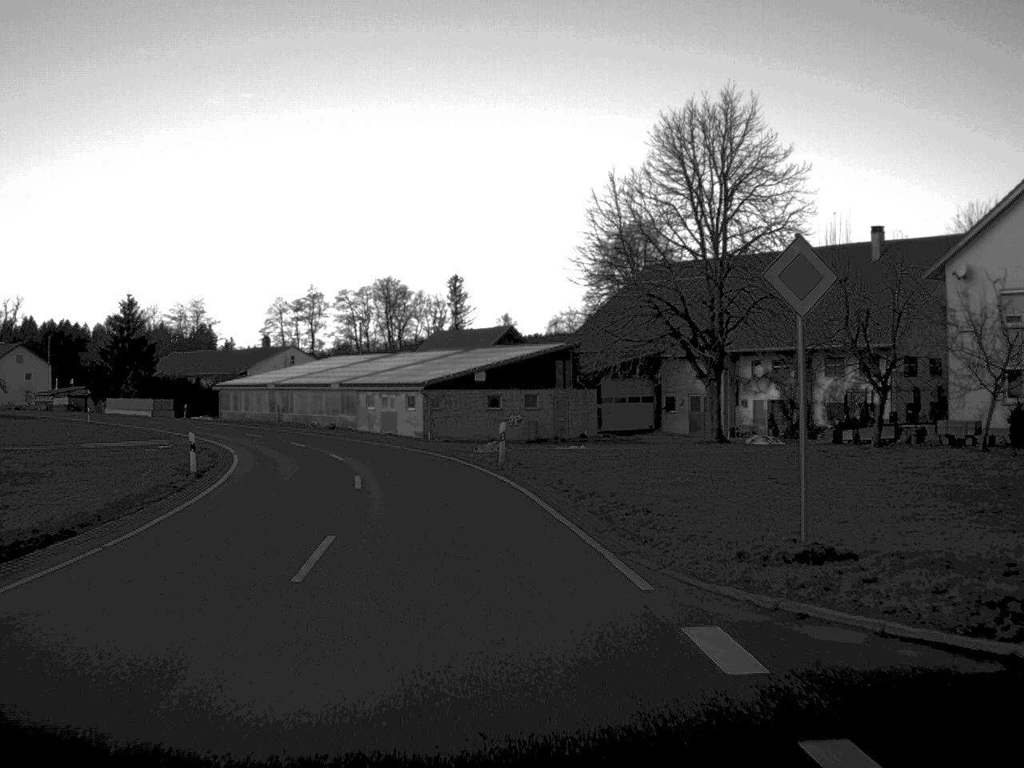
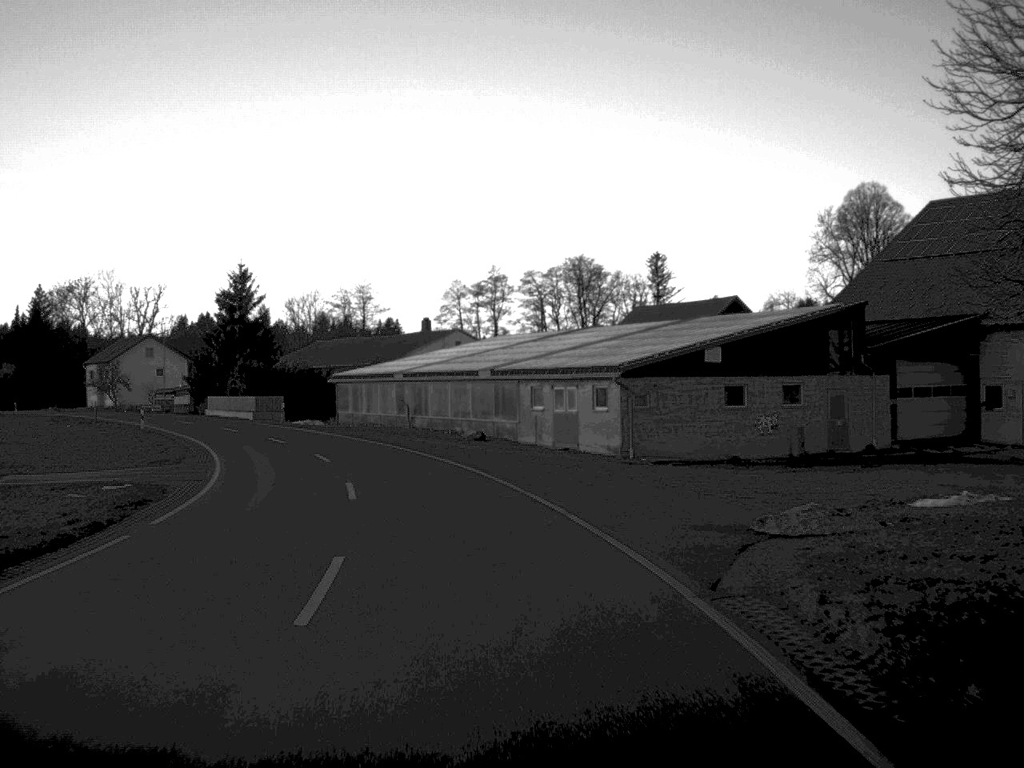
(-2.0, +26.4) m; -9°
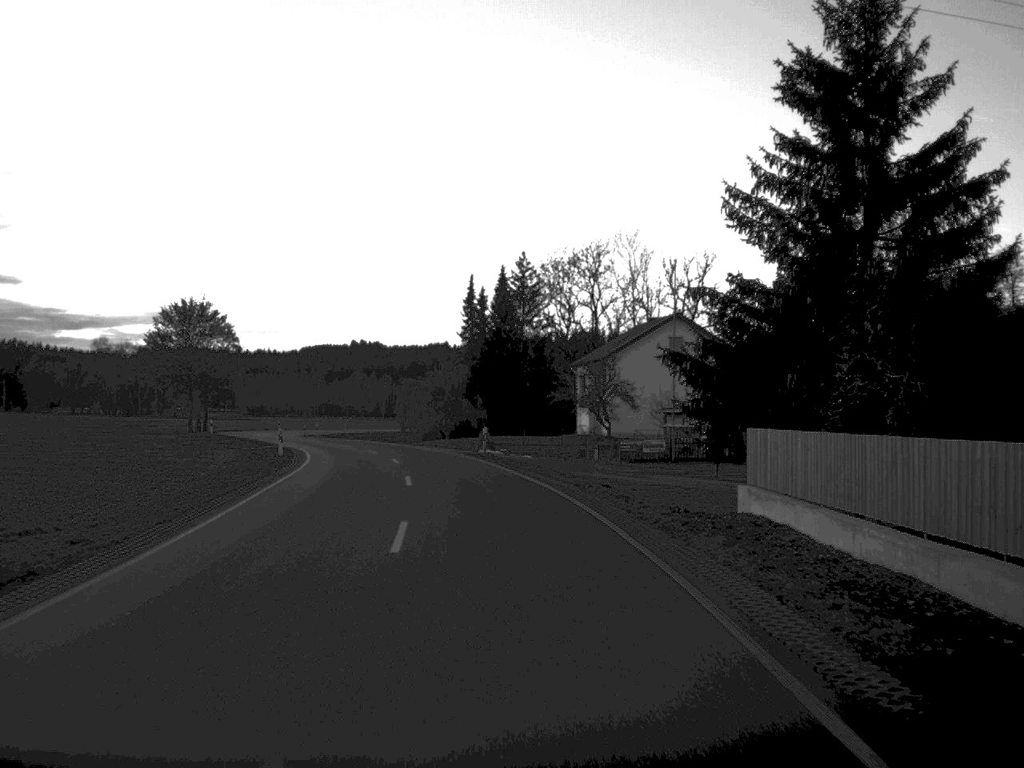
(-15.8, +65.2) m; -26°
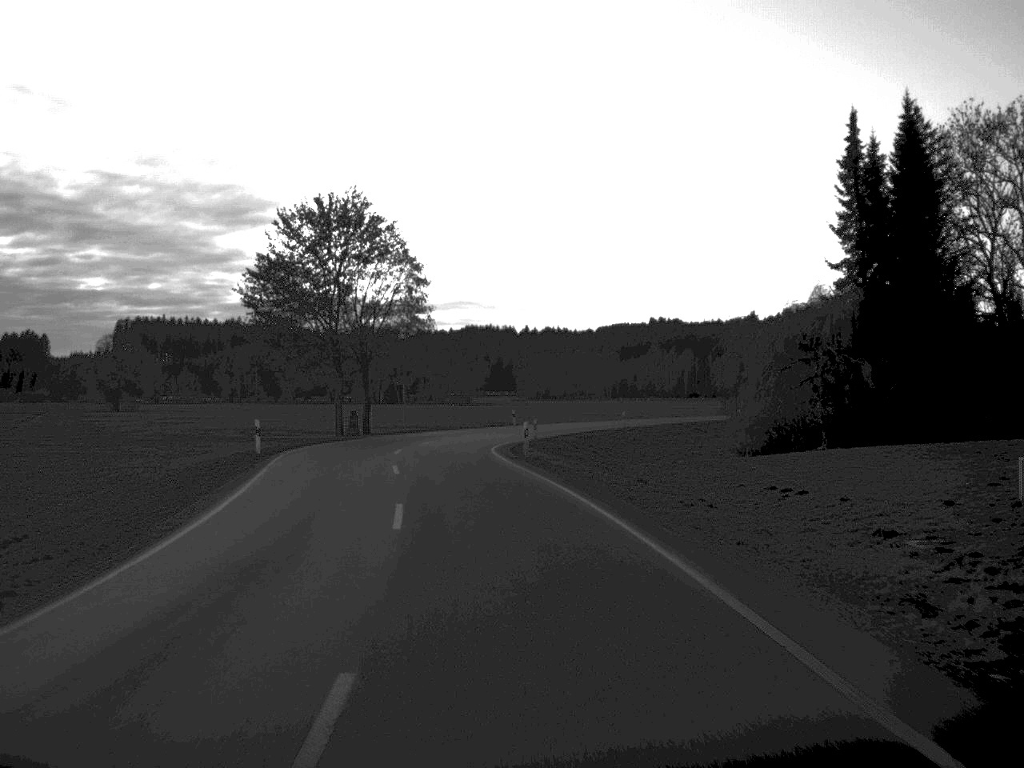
(-6.6, +57.3) m; -14°
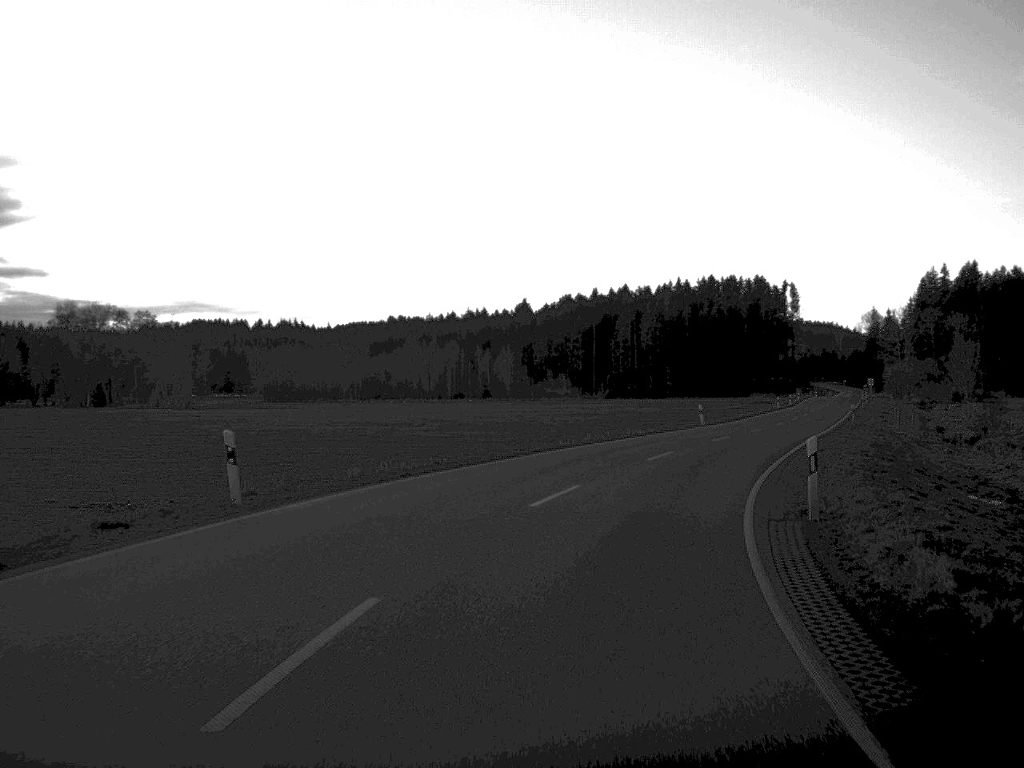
(-0.3, +68.5) m; +12°
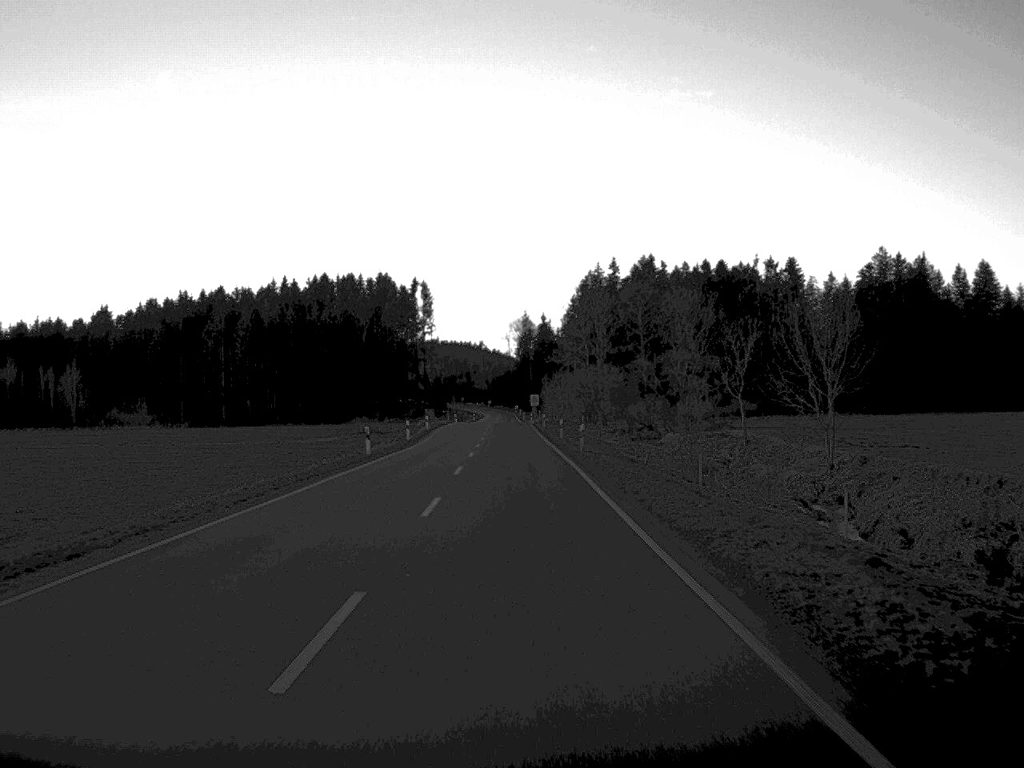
(+14.8, +68.0) m; +16°
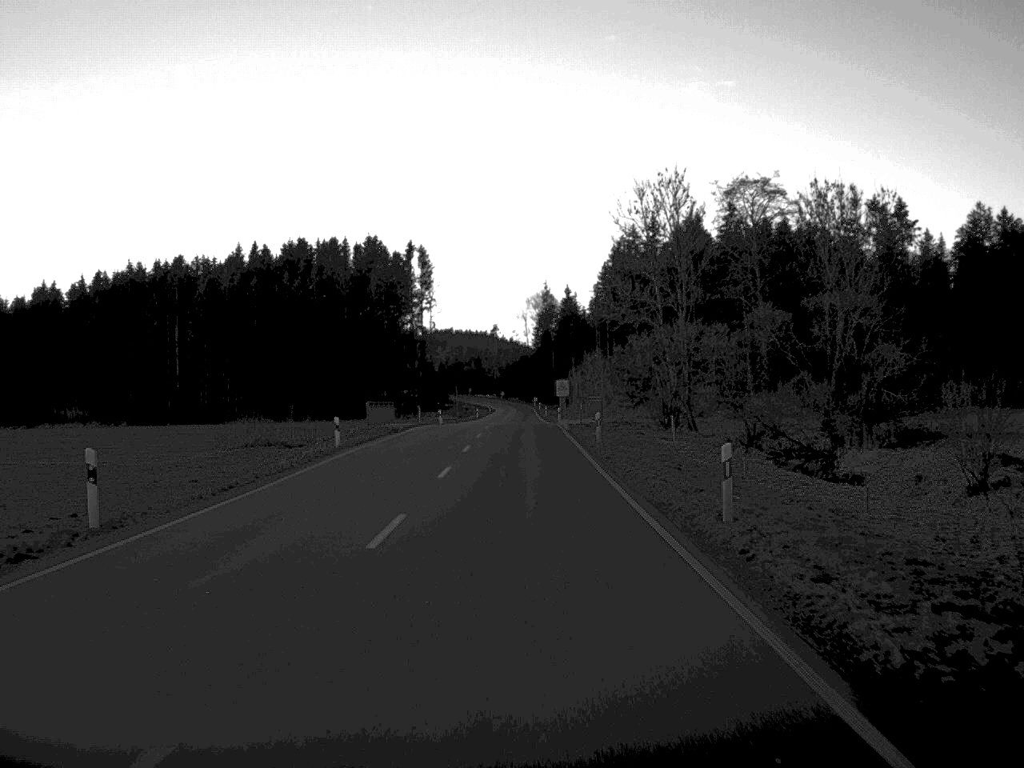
(-0.5, +53.0) m; -1°
